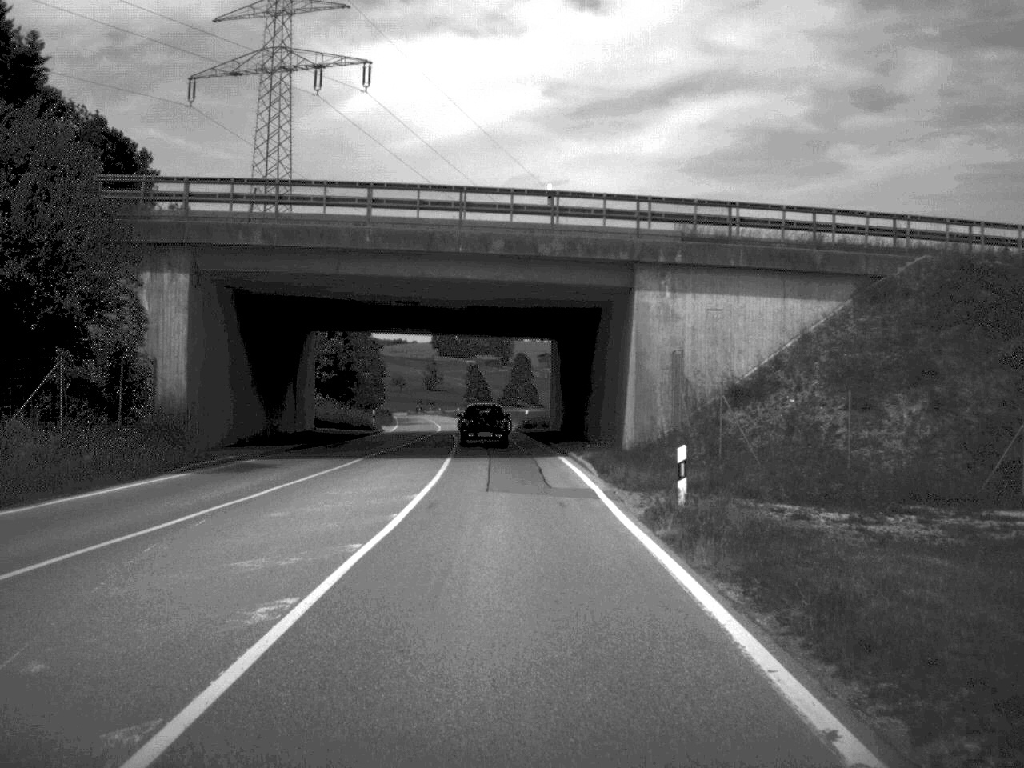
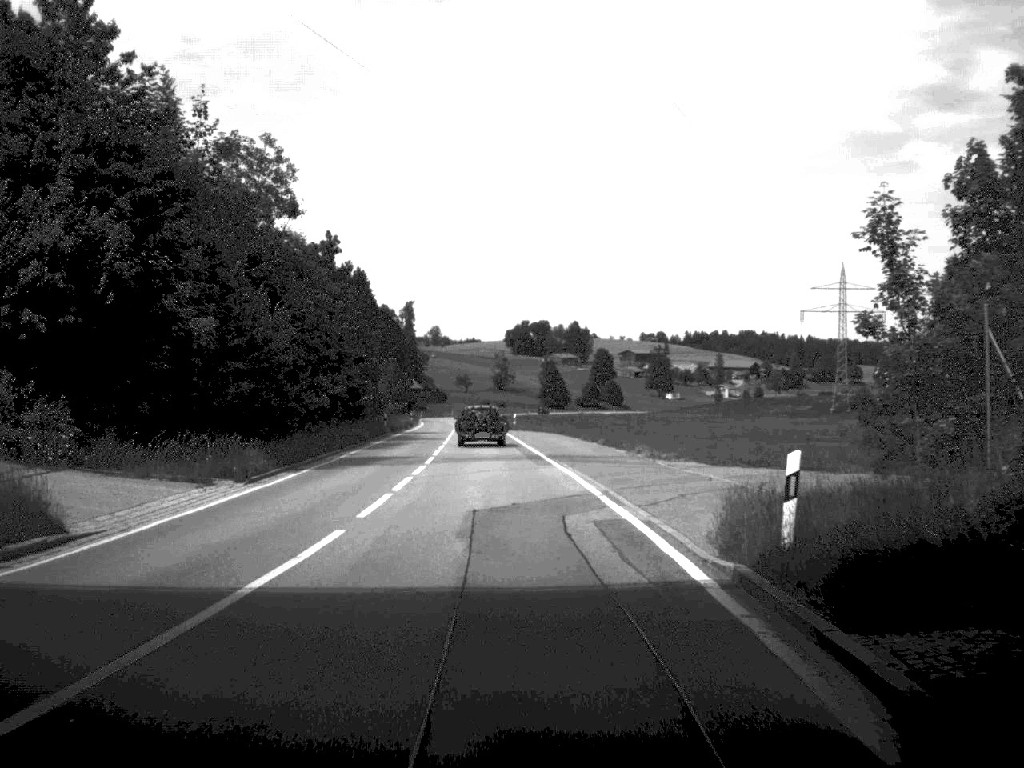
(-1.7, +57.4) m; -4°
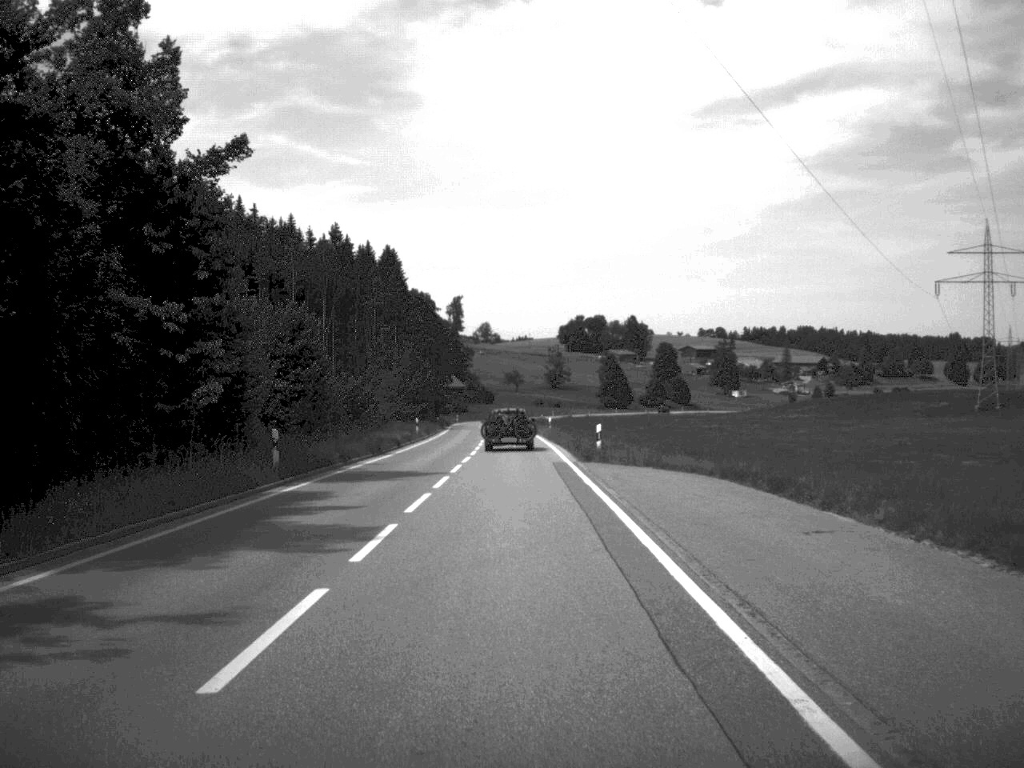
(-1.2, +44.0) m; -2°
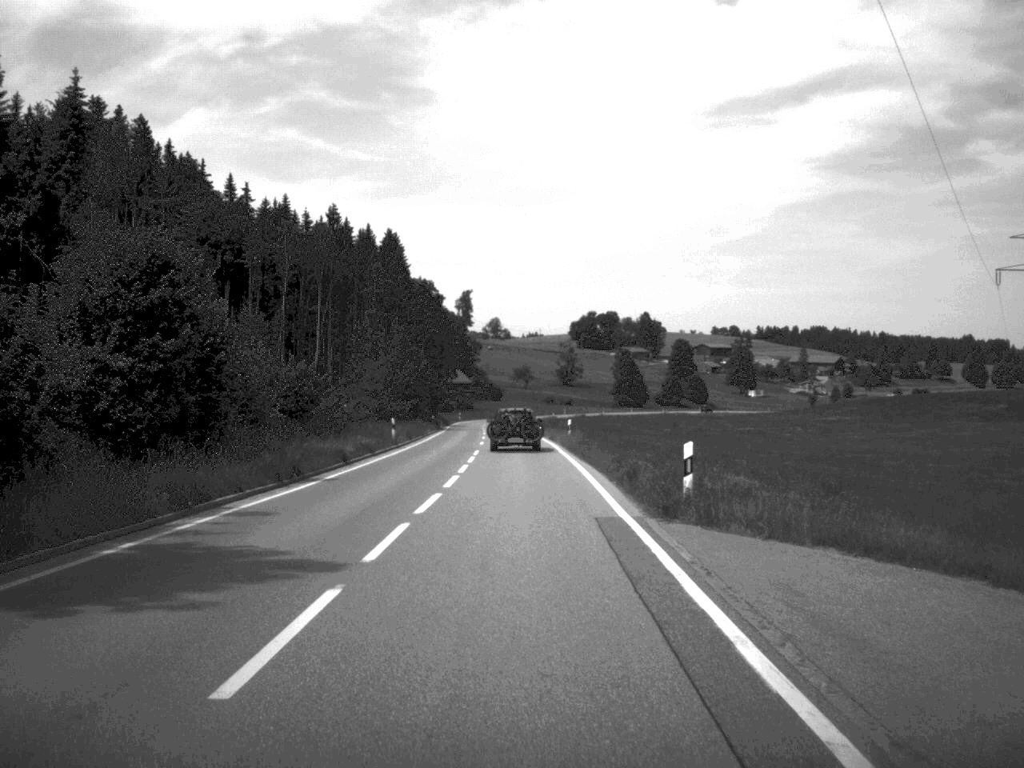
(-0.1, +17.9) m; 0°
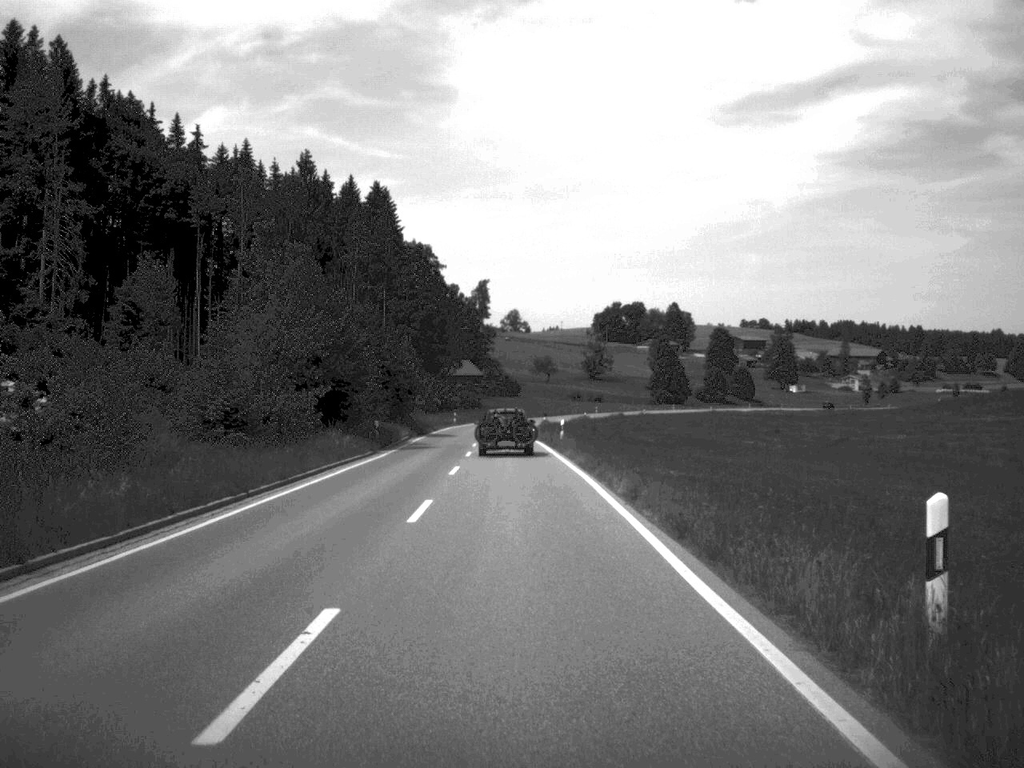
(-0.3, +47.7) m; -1°
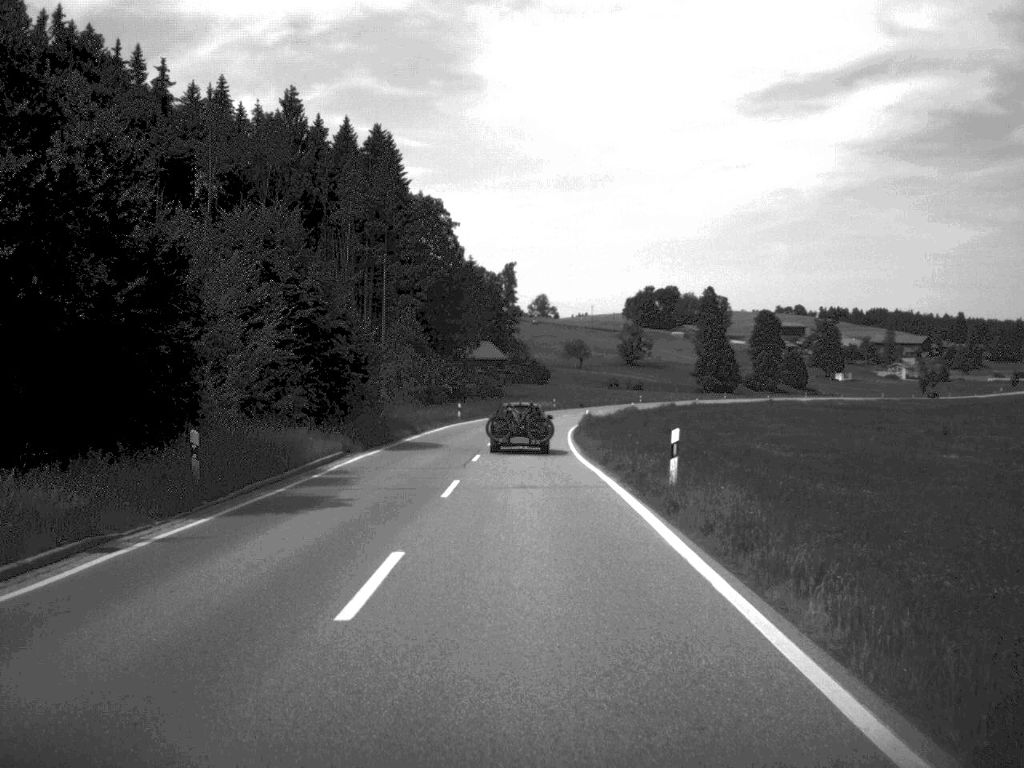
(-0.4, +32.2) m; -1°
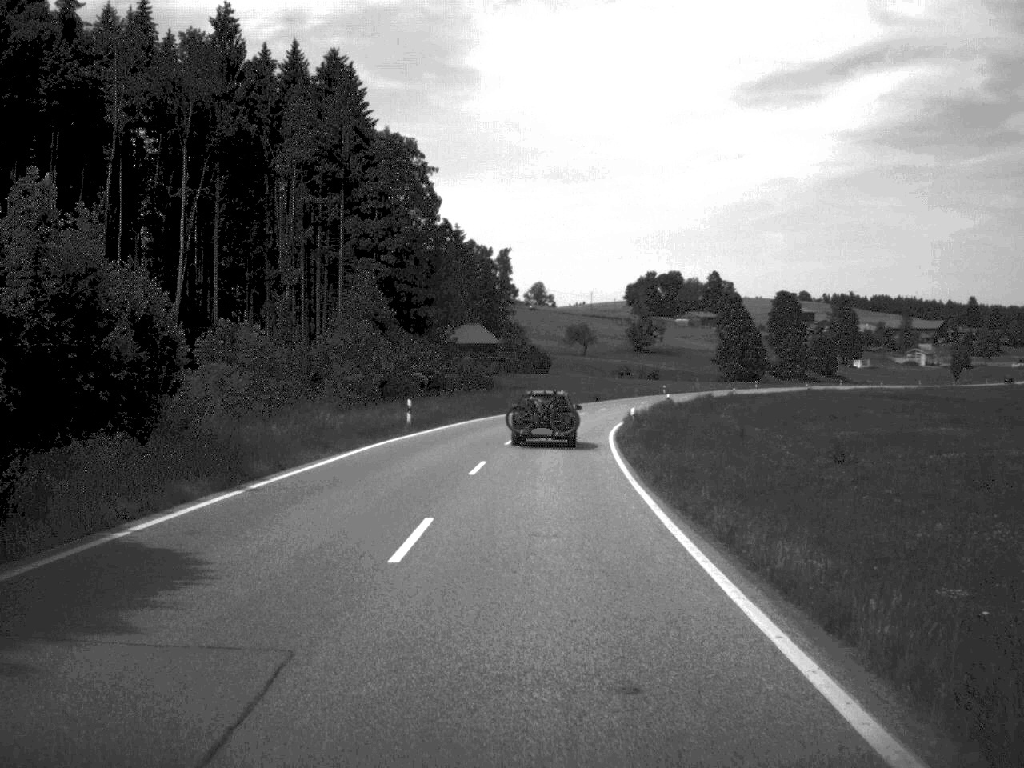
(-0.1, +32.3) m; 0°
